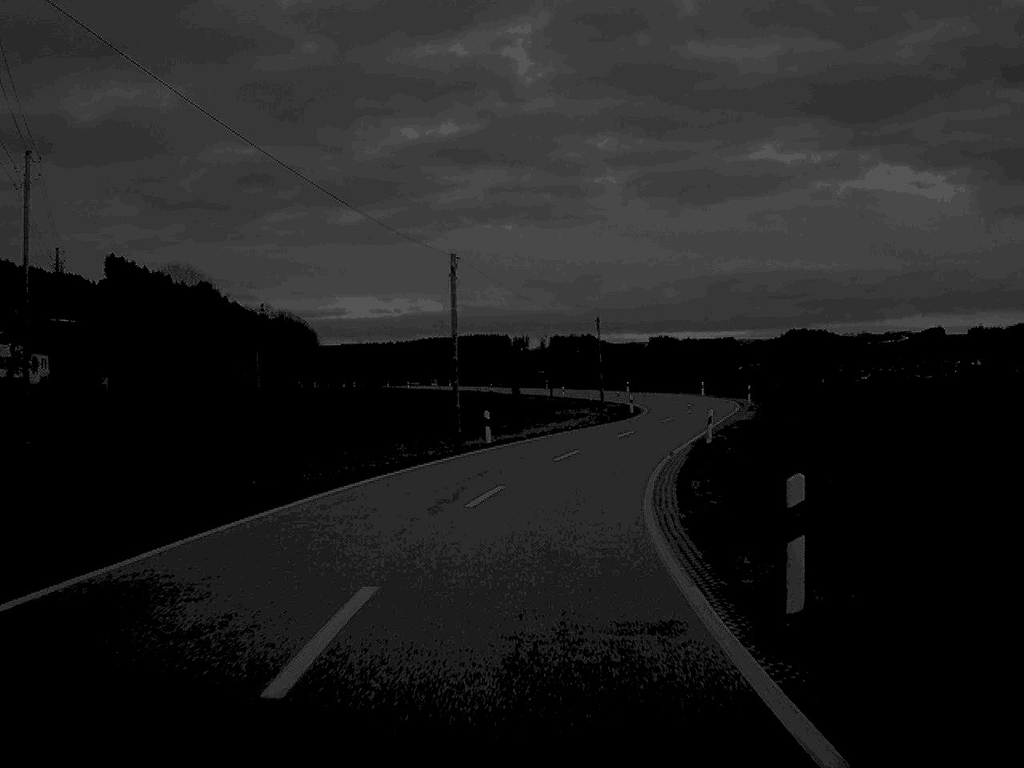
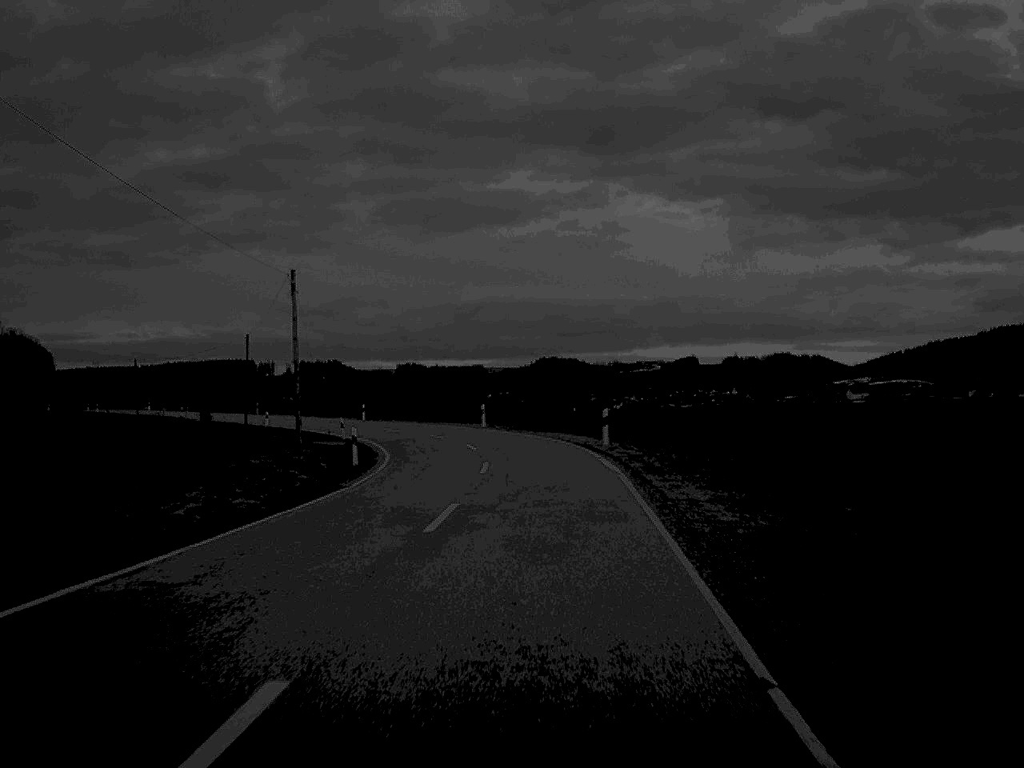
(+3.8, +38.9) m; +11°
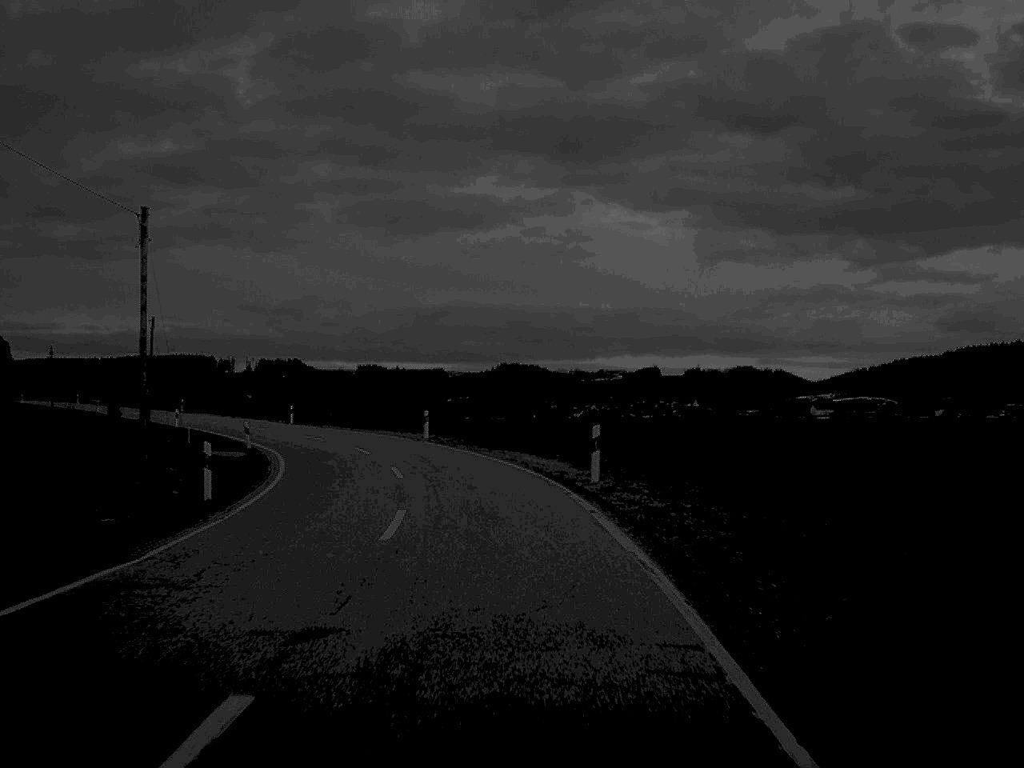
(+0.2, +12.3) m; +2°
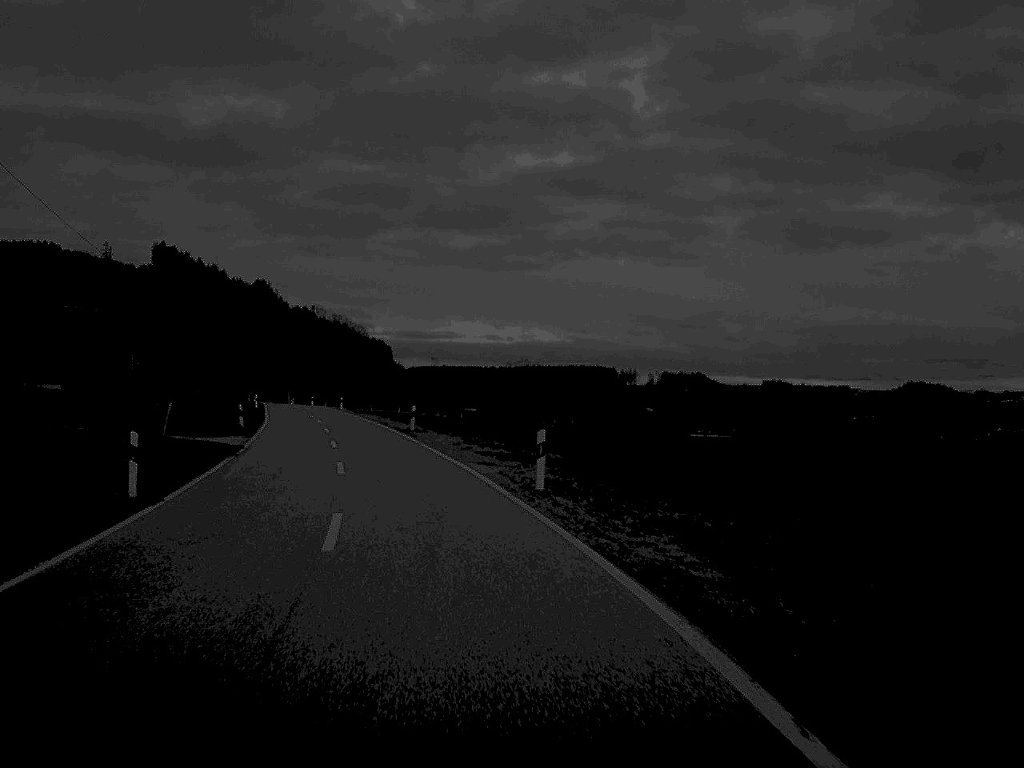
(-6.3, +49.1) m; -18°
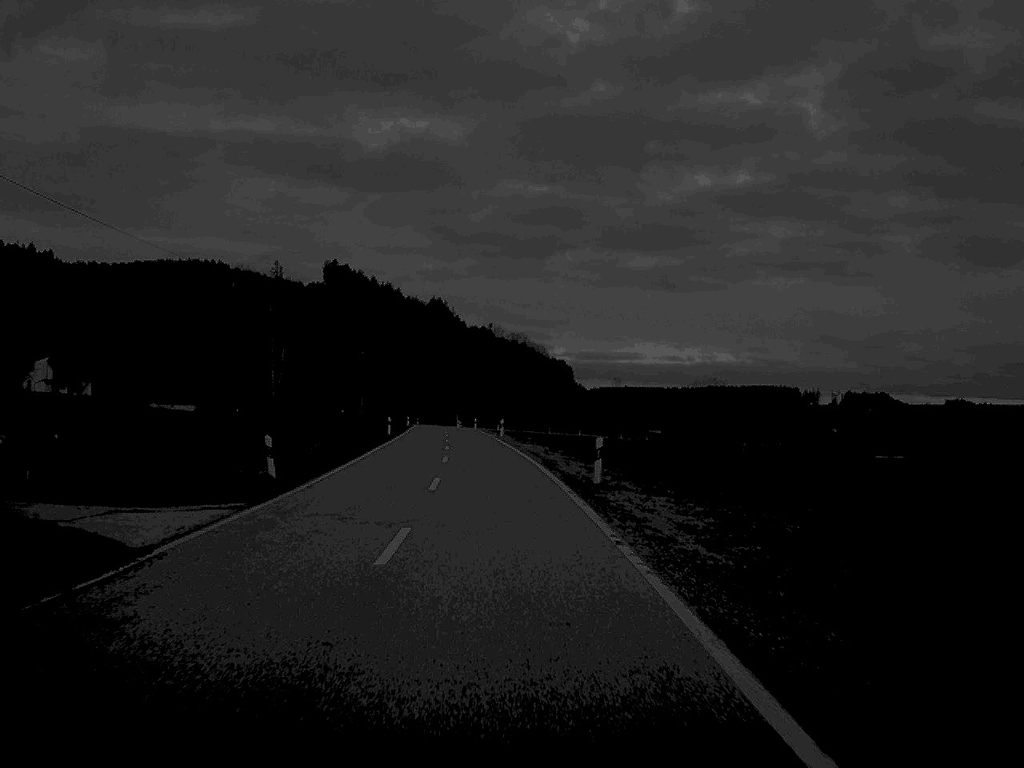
(-2.0, +23.9) m; -8°
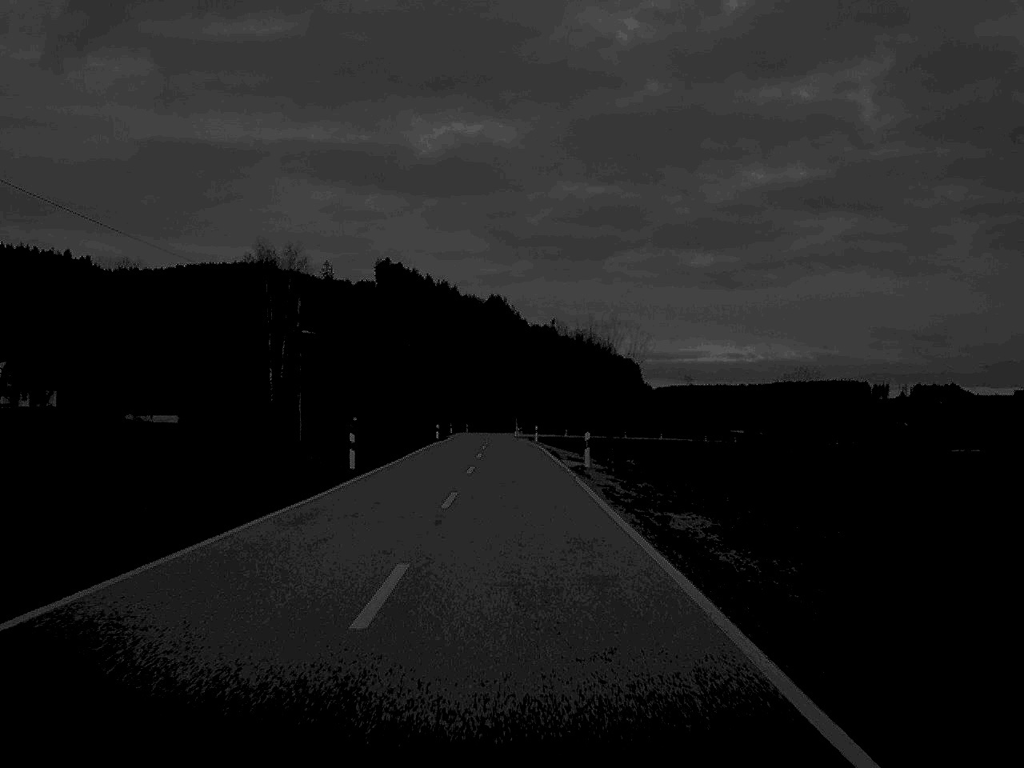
(-1.2, +39.9) m; -3°
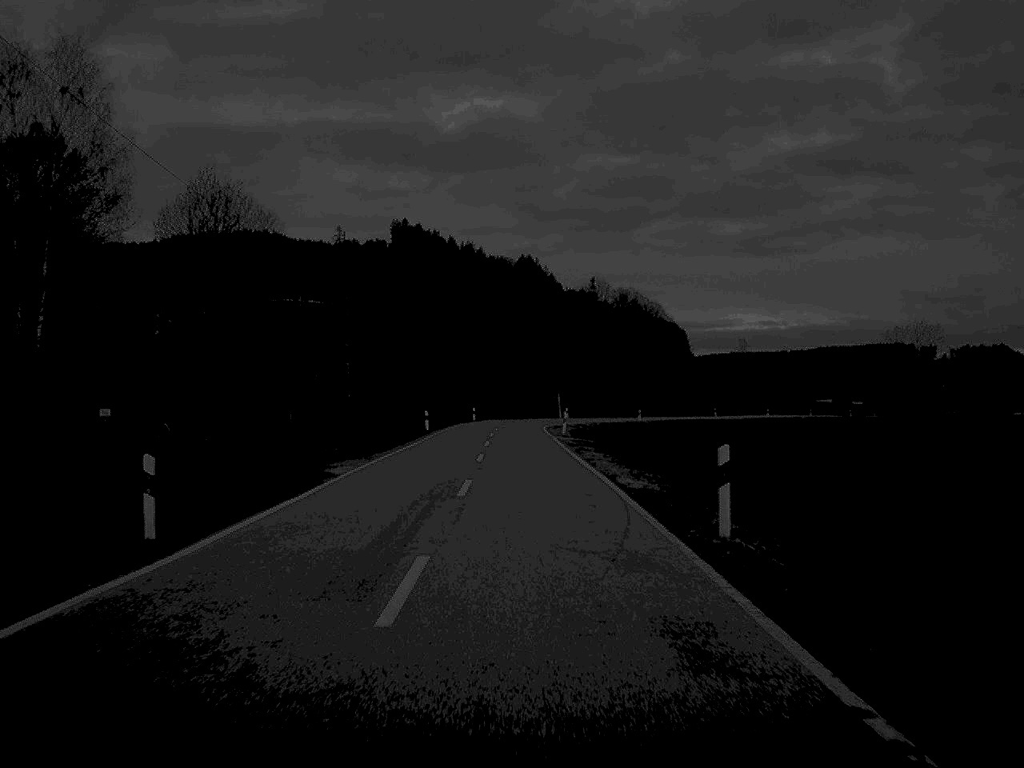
(-1.1, +72.0) m; -1°
